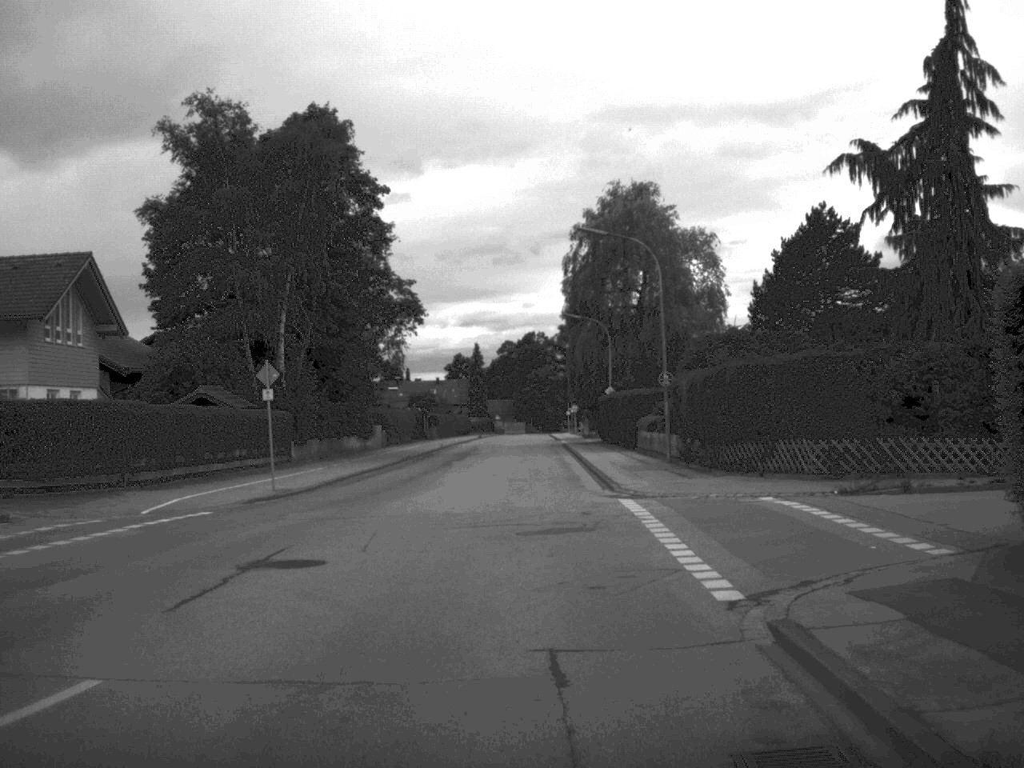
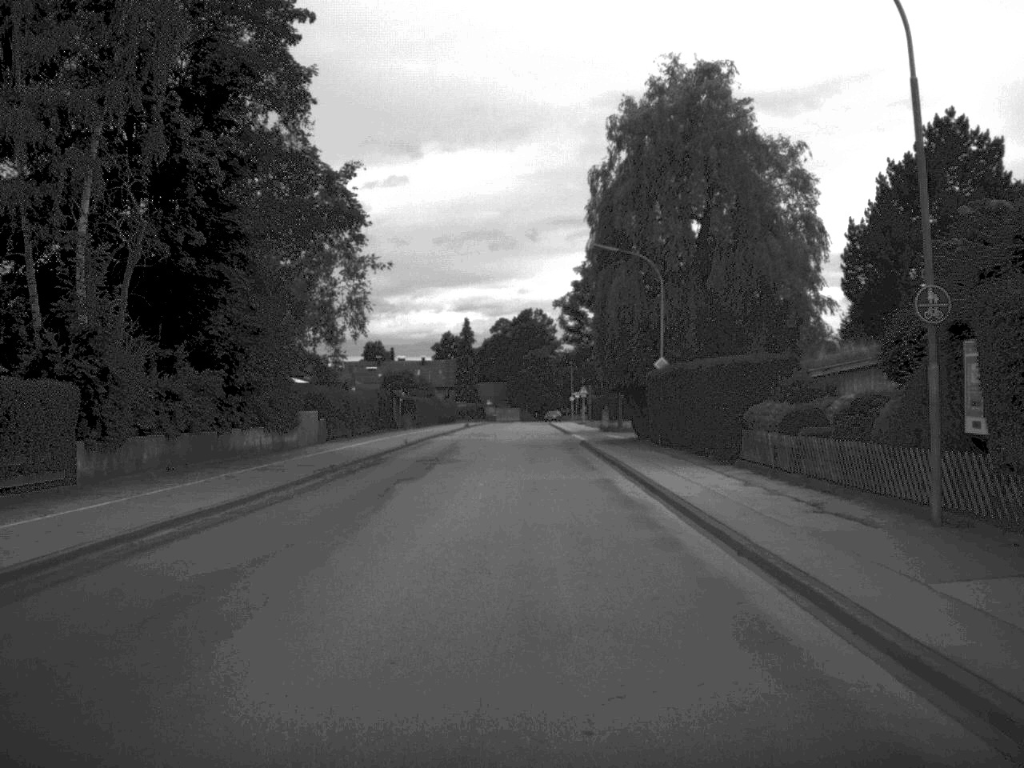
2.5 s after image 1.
(-0.4, +23.8) m; 0°
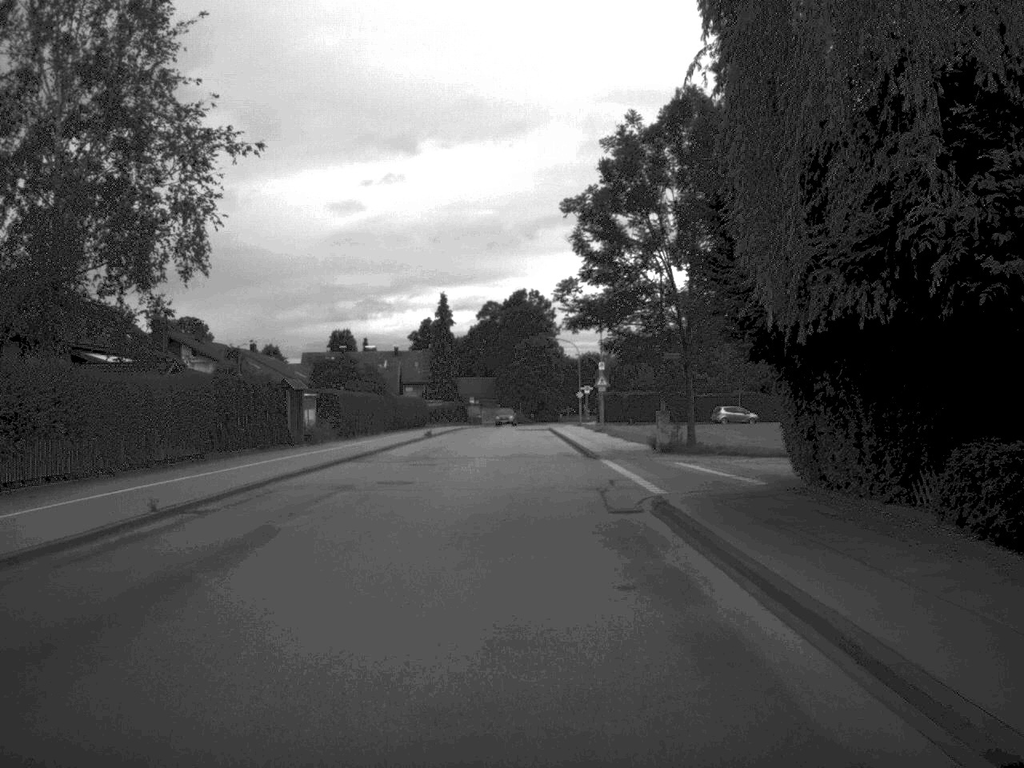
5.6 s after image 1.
(+0.3, +35.0) m; 0°
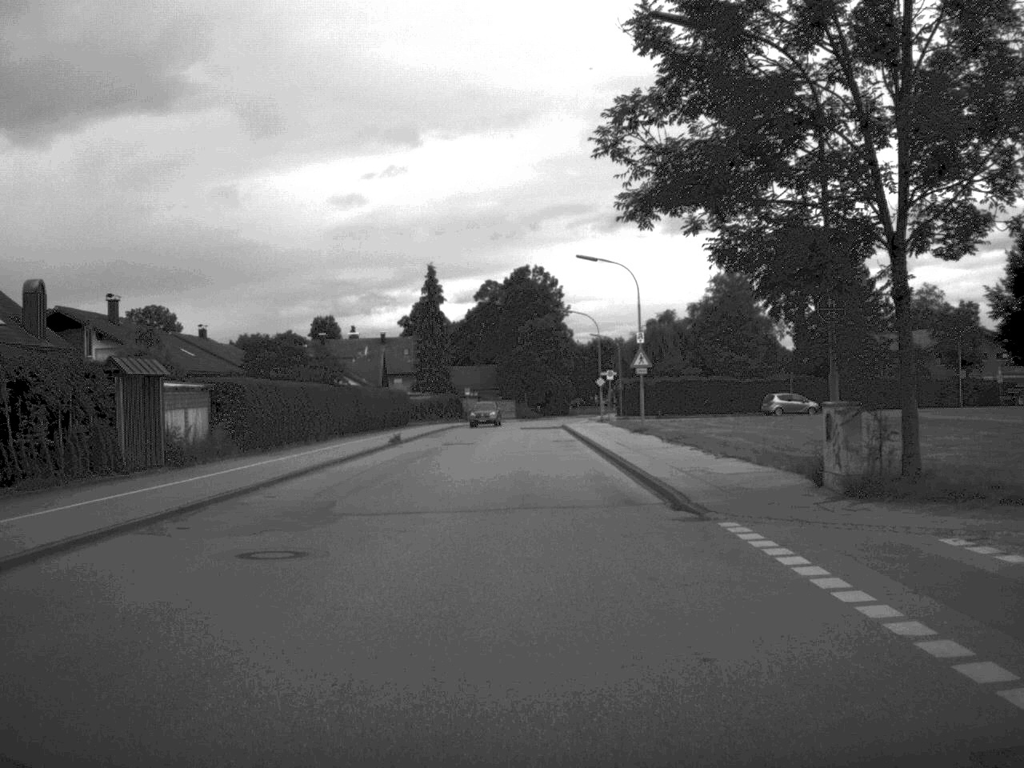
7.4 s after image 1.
(-0.1, +21.3) m; 0°
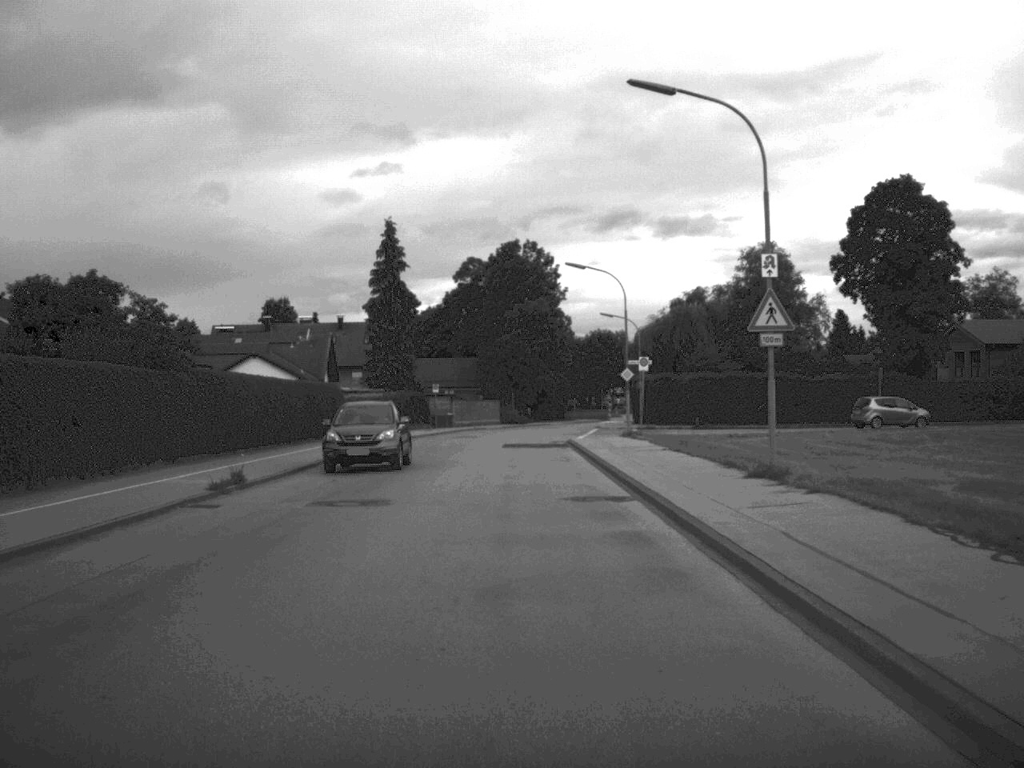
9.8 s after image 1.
(0.0, +27.5) m; 0°
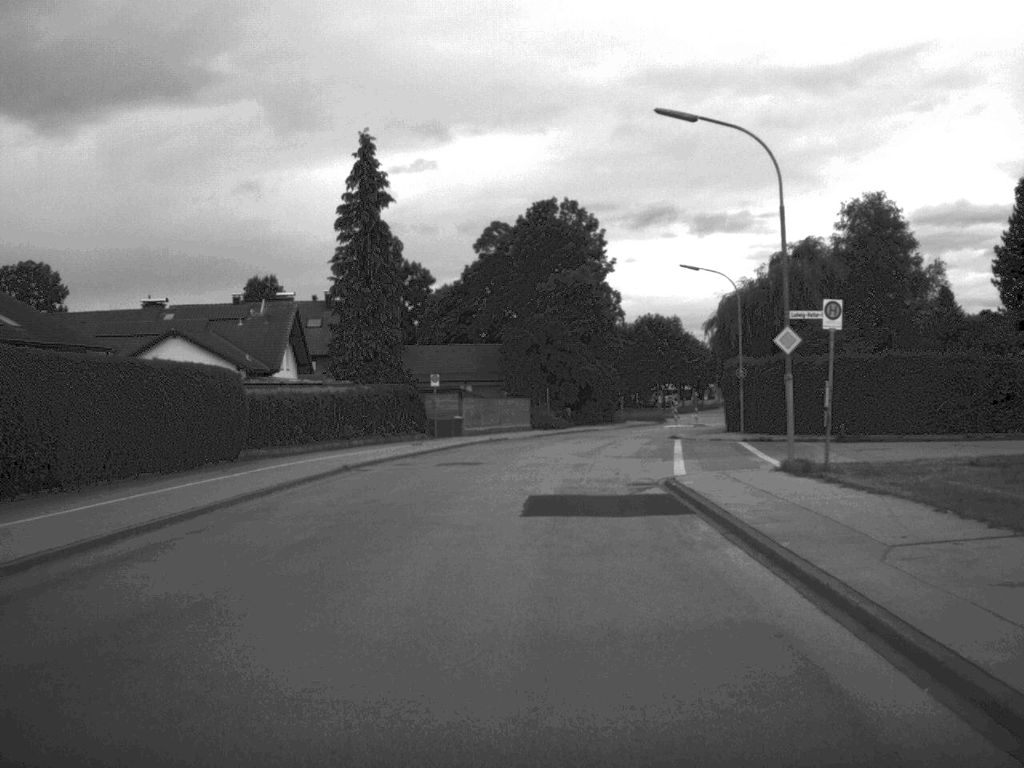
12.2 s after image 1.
(-0.3, +27.1) m; -2°
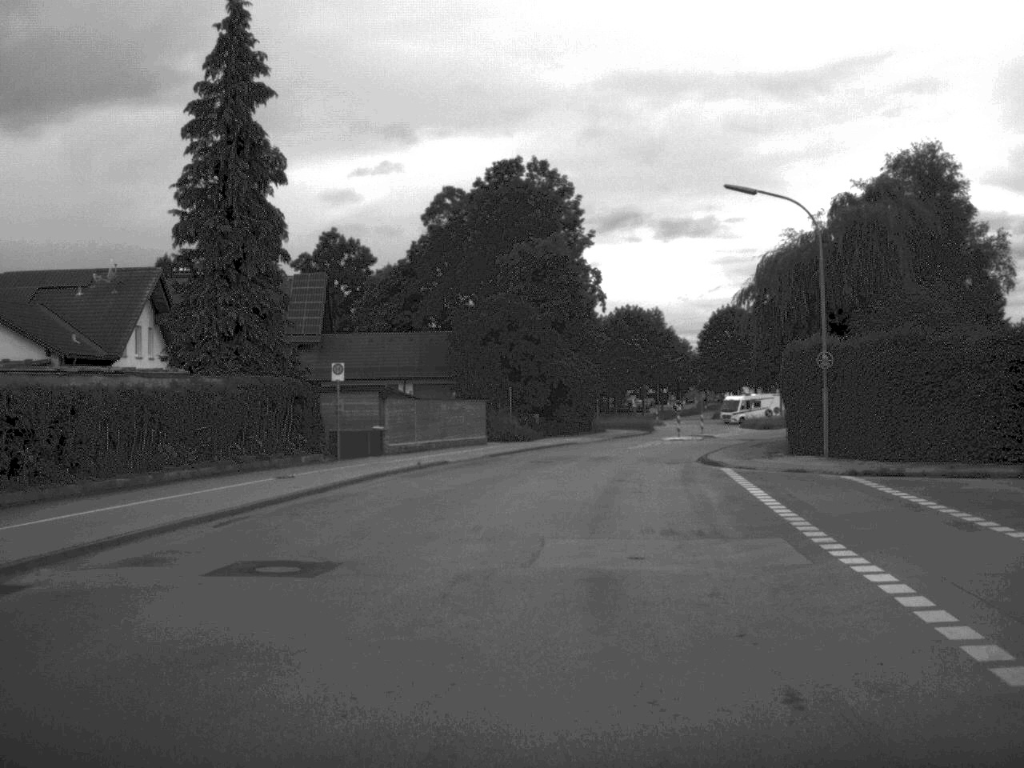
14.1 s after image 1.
(+0.3, +20.4) m; +2°
